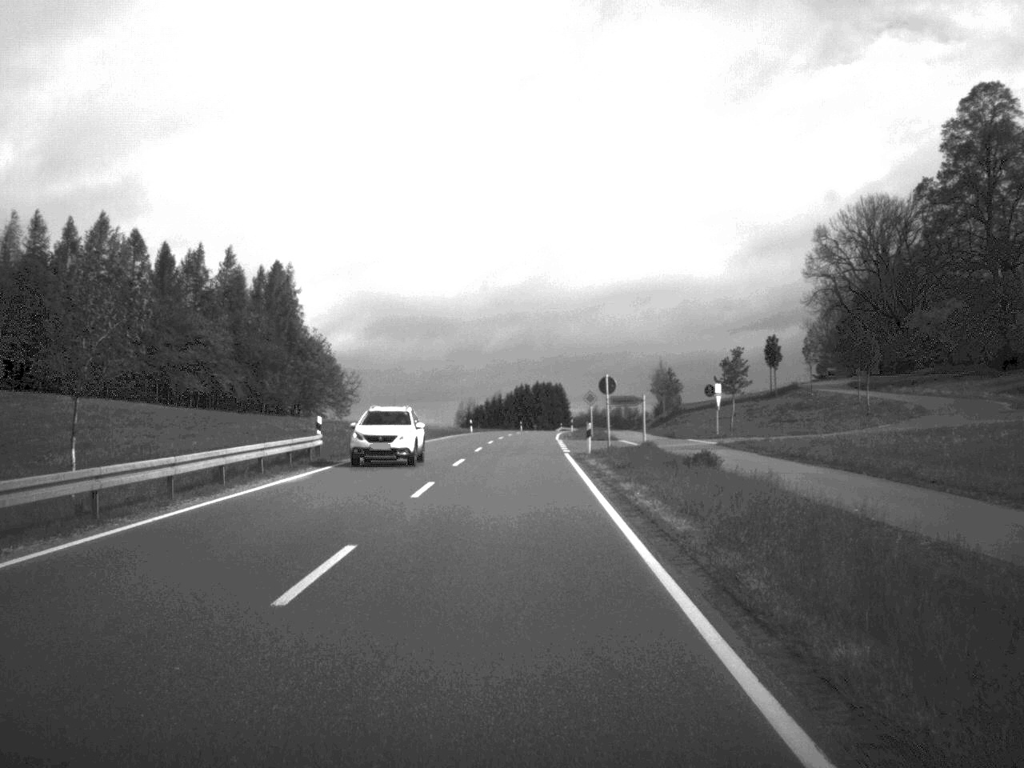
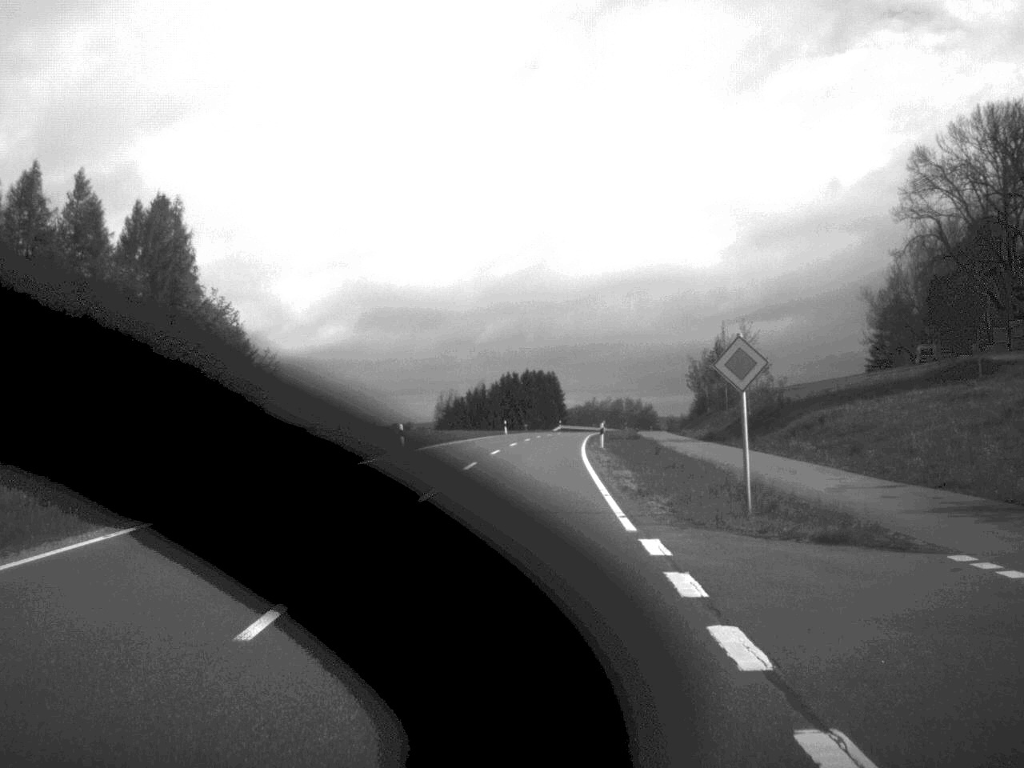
(+0.1, +48.8) m; 0°
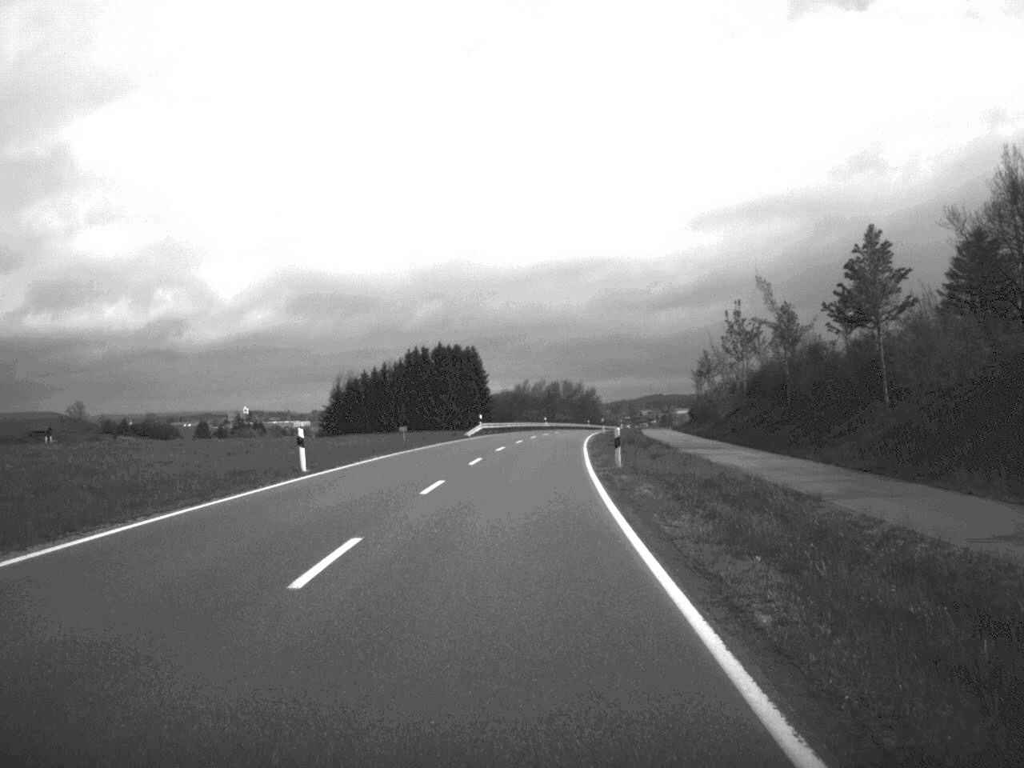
(+1.9, +68.0) m; +3°
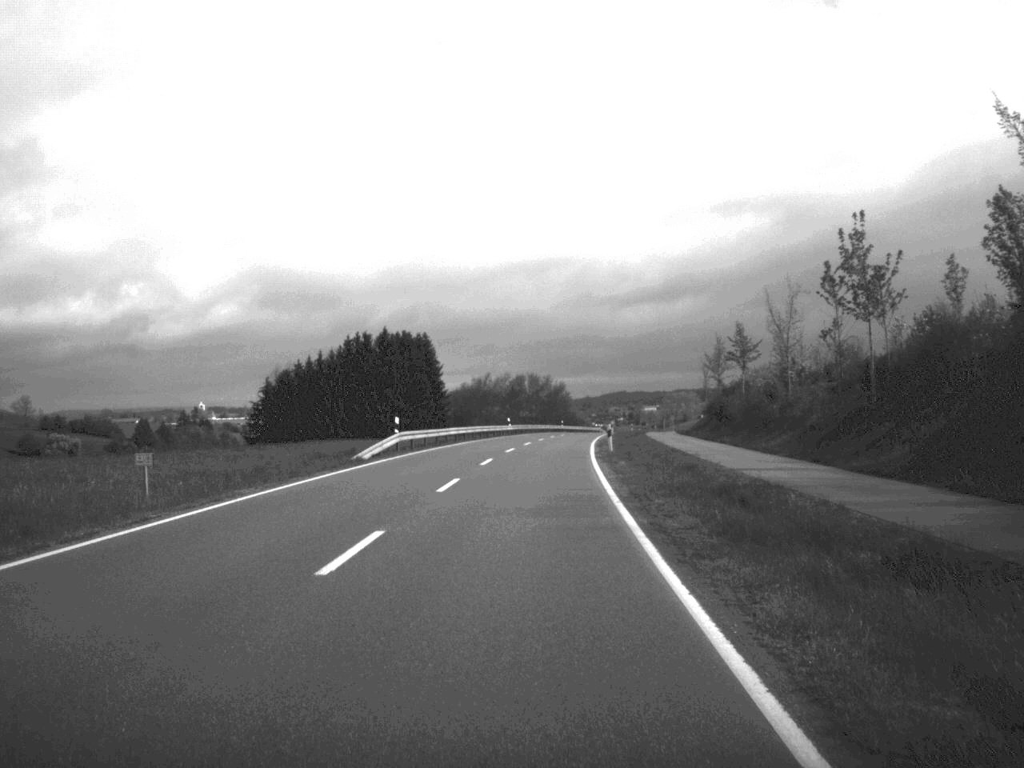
(+0.4, +34.1) m; +2°
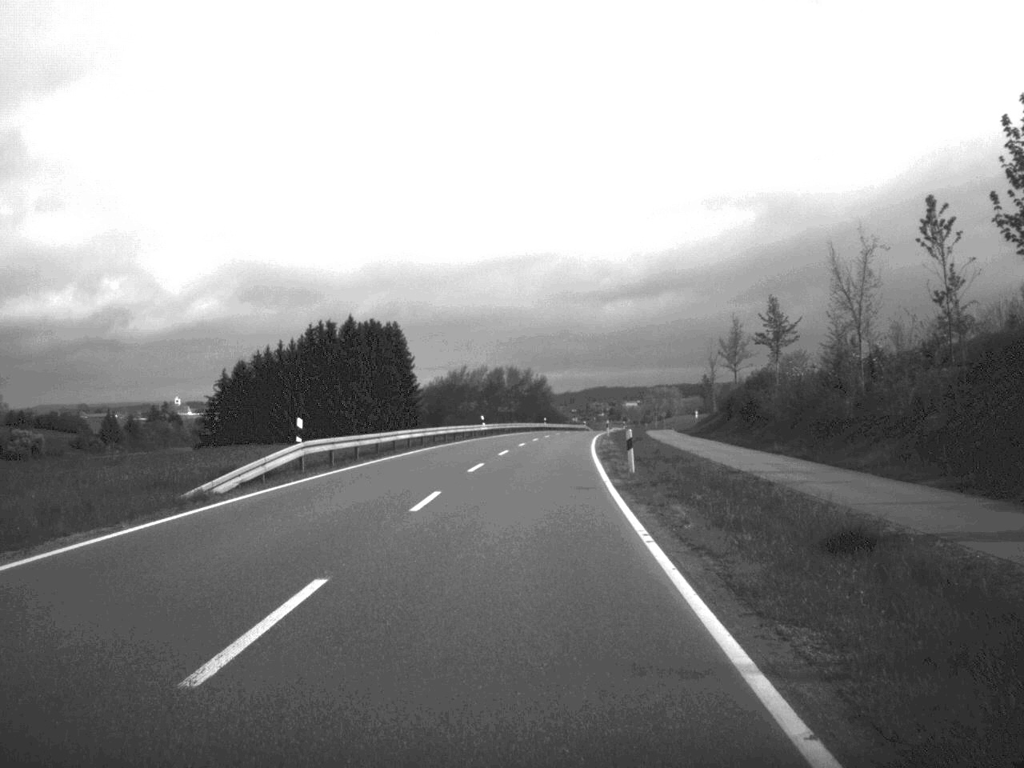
(+0.1, +16.5) m; +1°
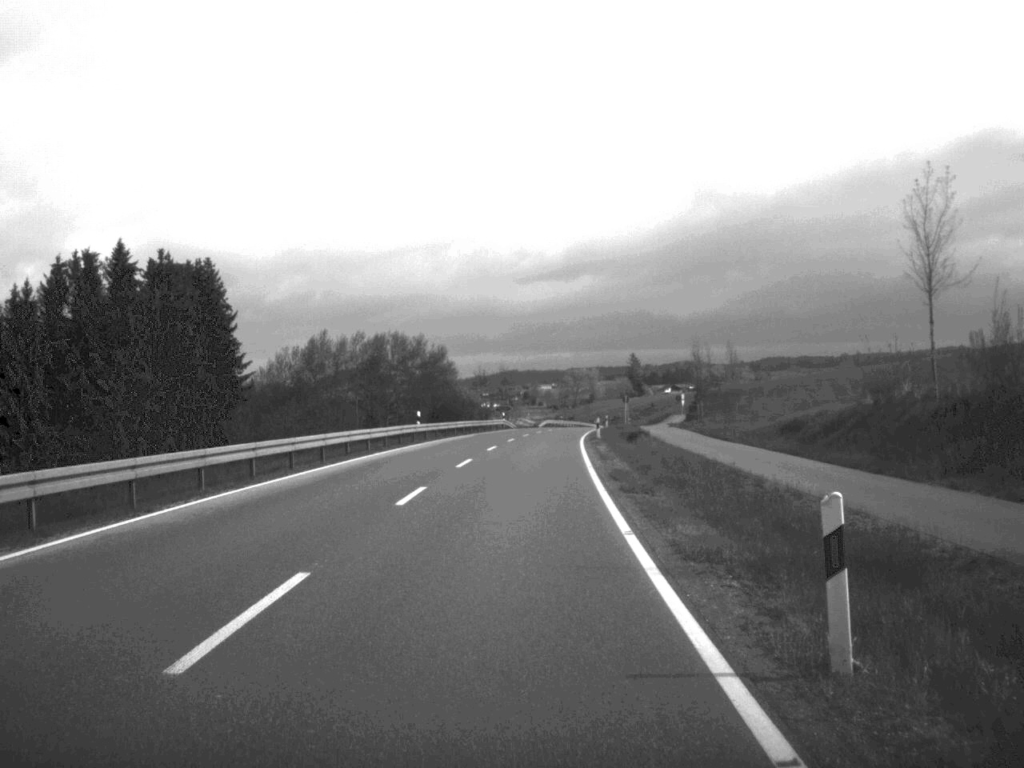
(+2.5, +70.1) m; +4°
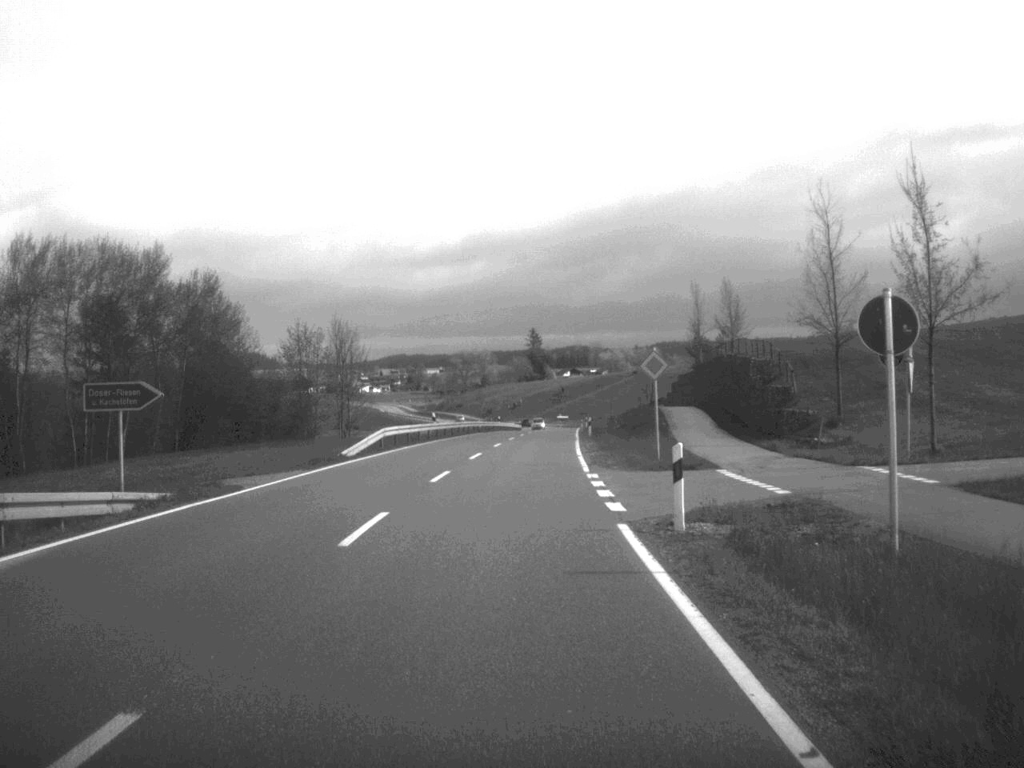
(+3.1, +87.3) m; +5°
